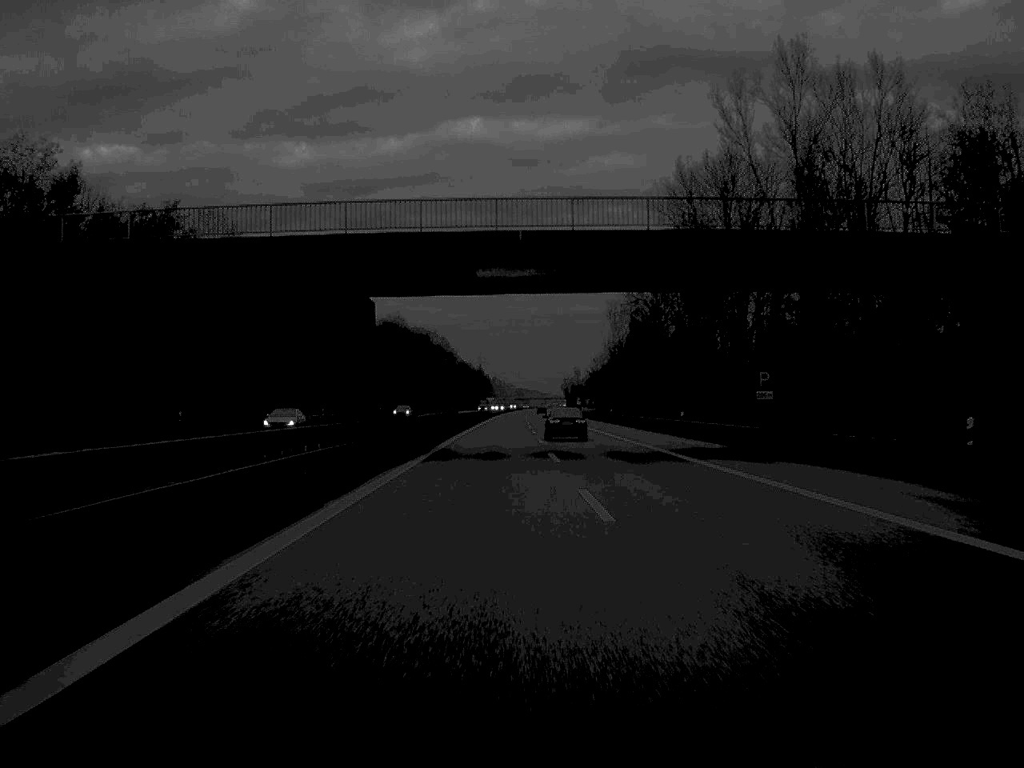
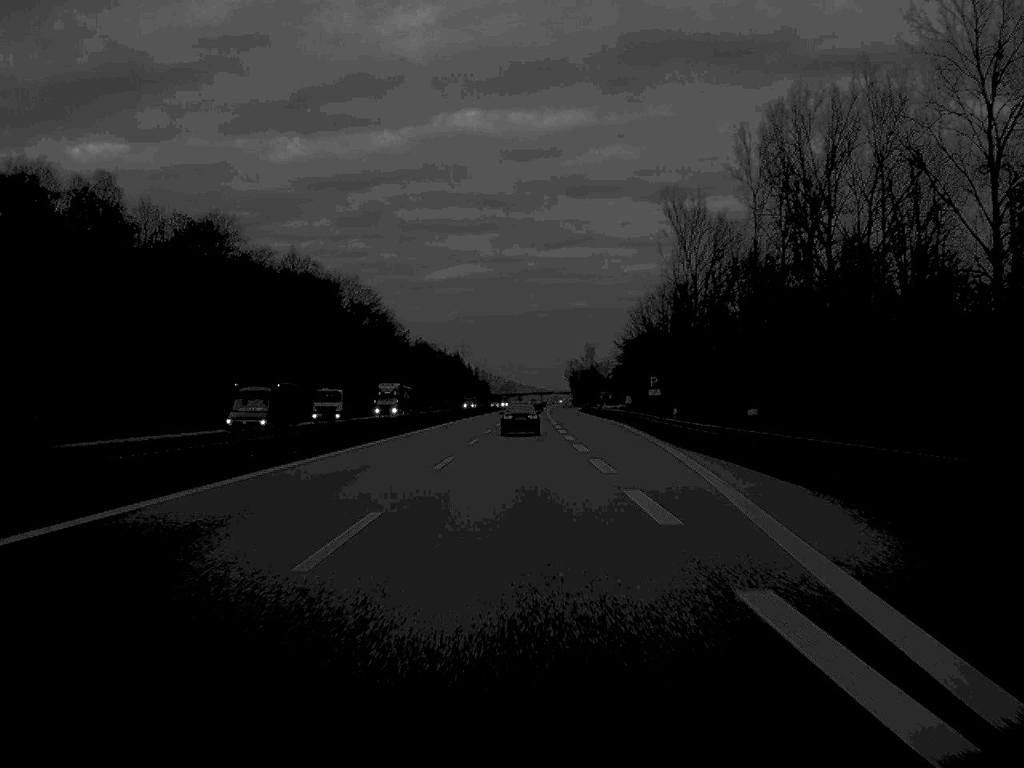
(+1.9, +166.2) m; 0°
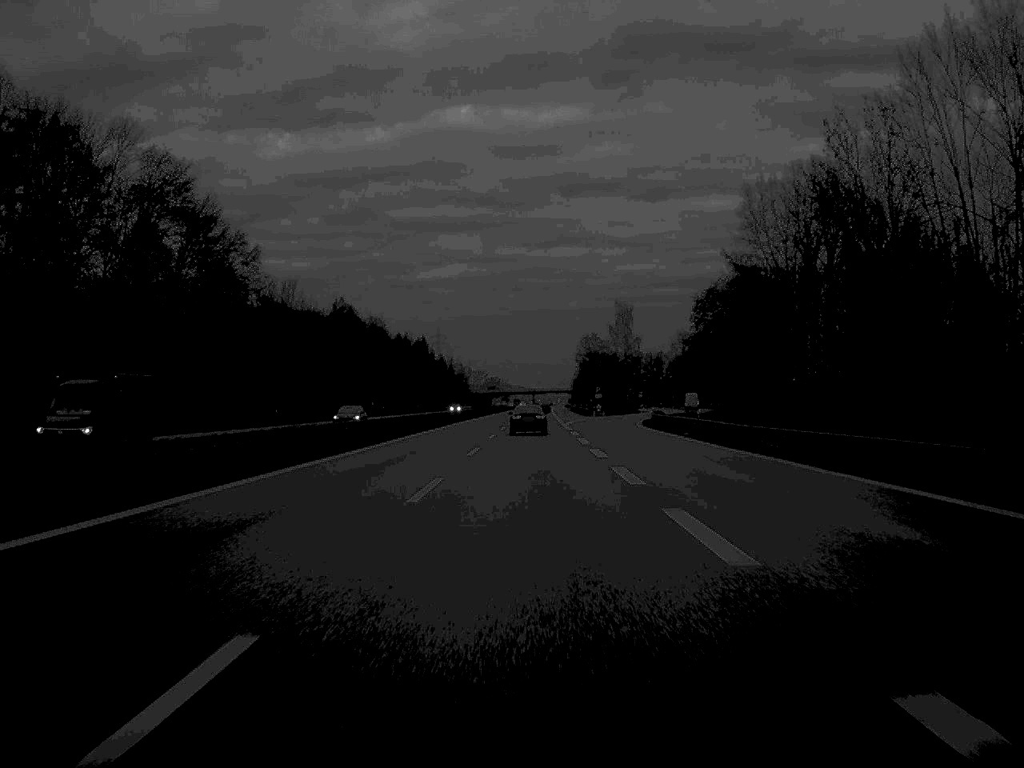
(+0.3, +134.6) m; 0°
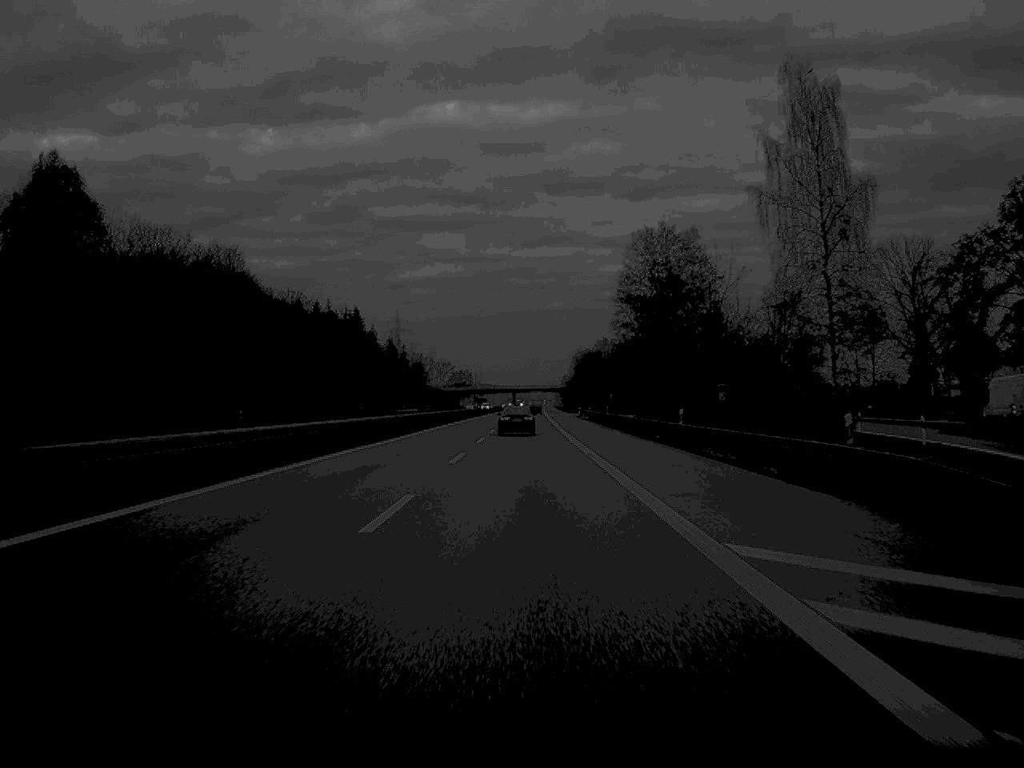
(+1.1, +130.1) m; +1°
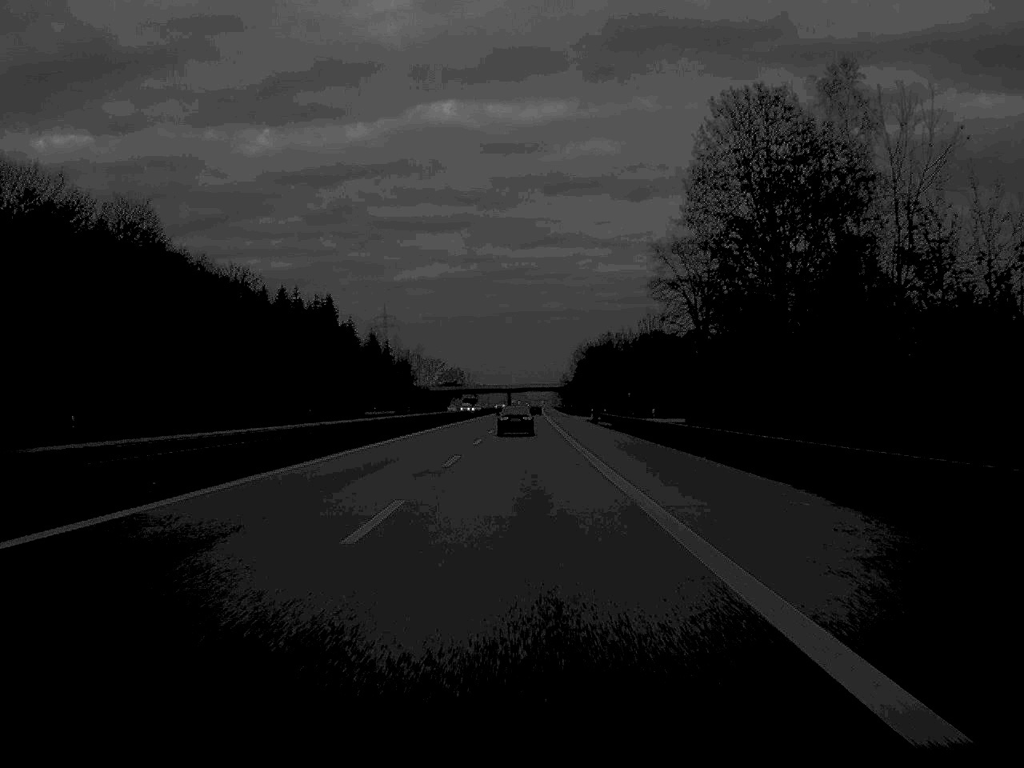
(+0.1, +36.3) m; 0°
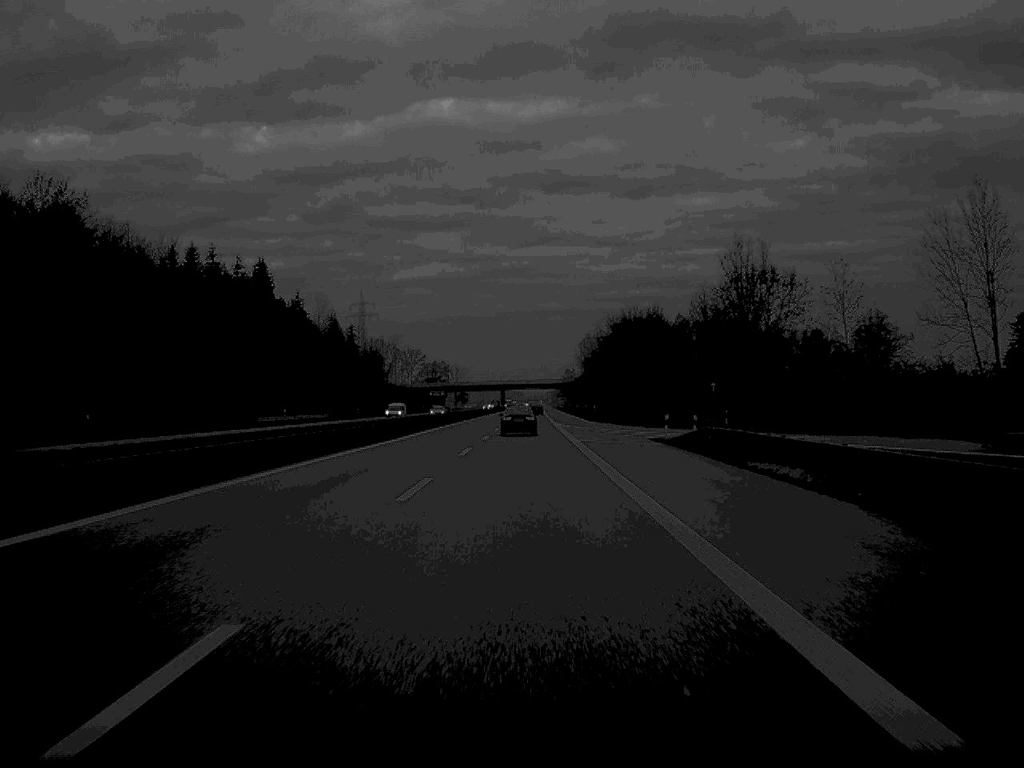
(+0.1, +66.6) m; 0°
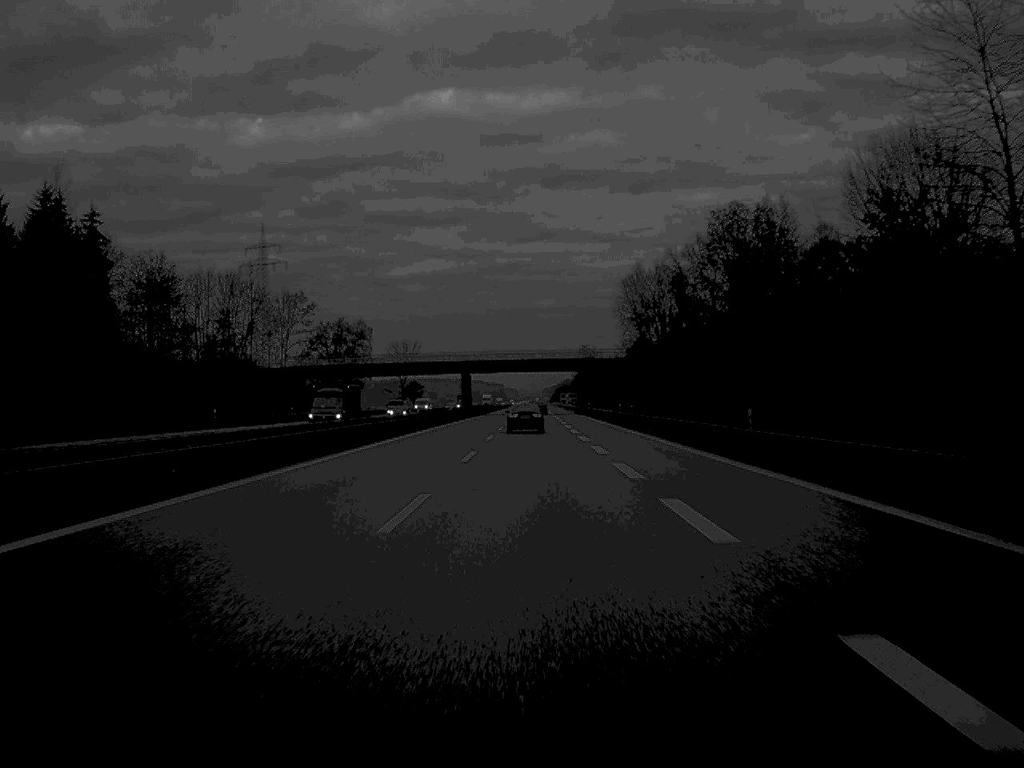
(+0.5, +166.3) m; 0°
